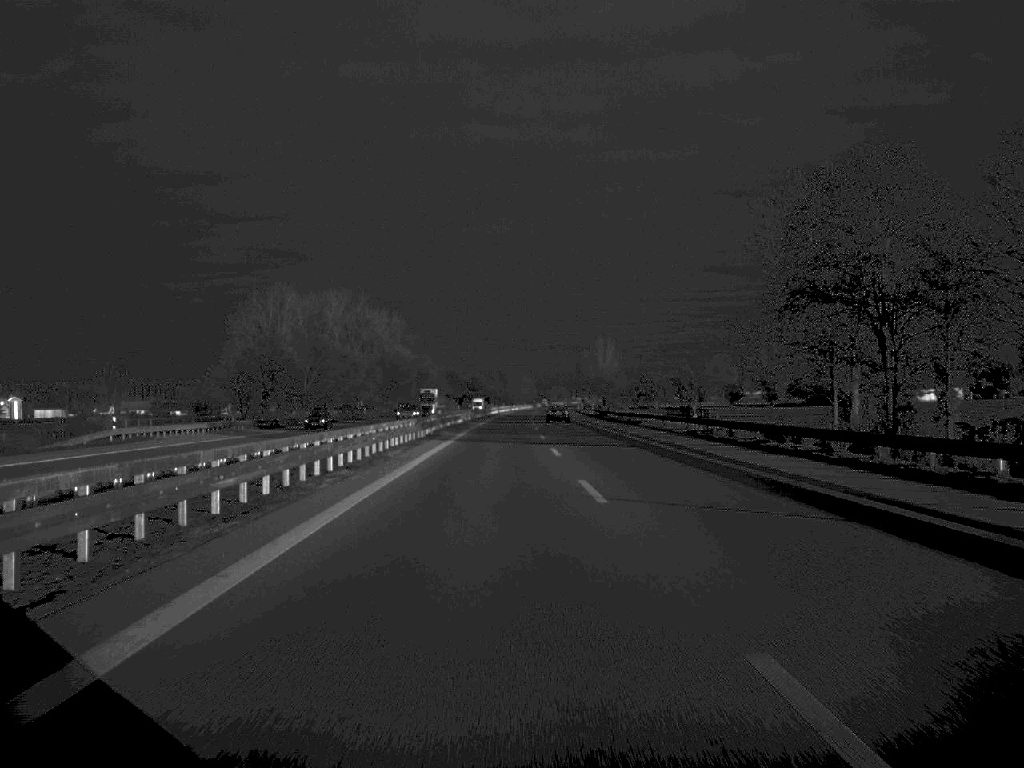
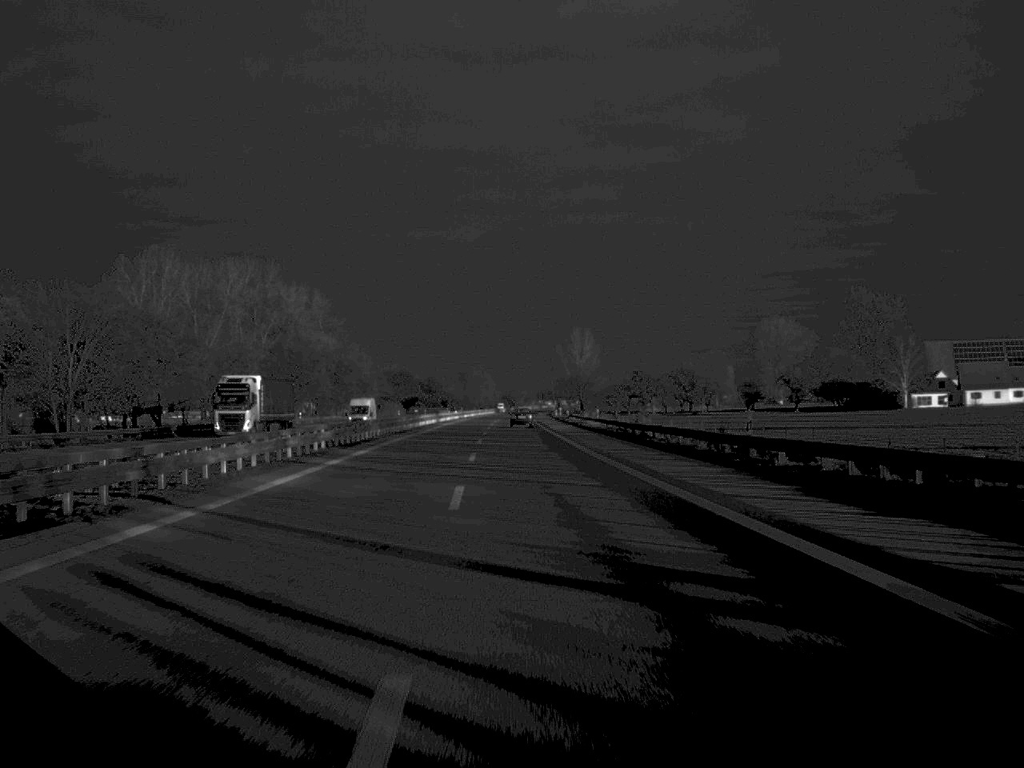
(+1.2, +71.4) m; +1°
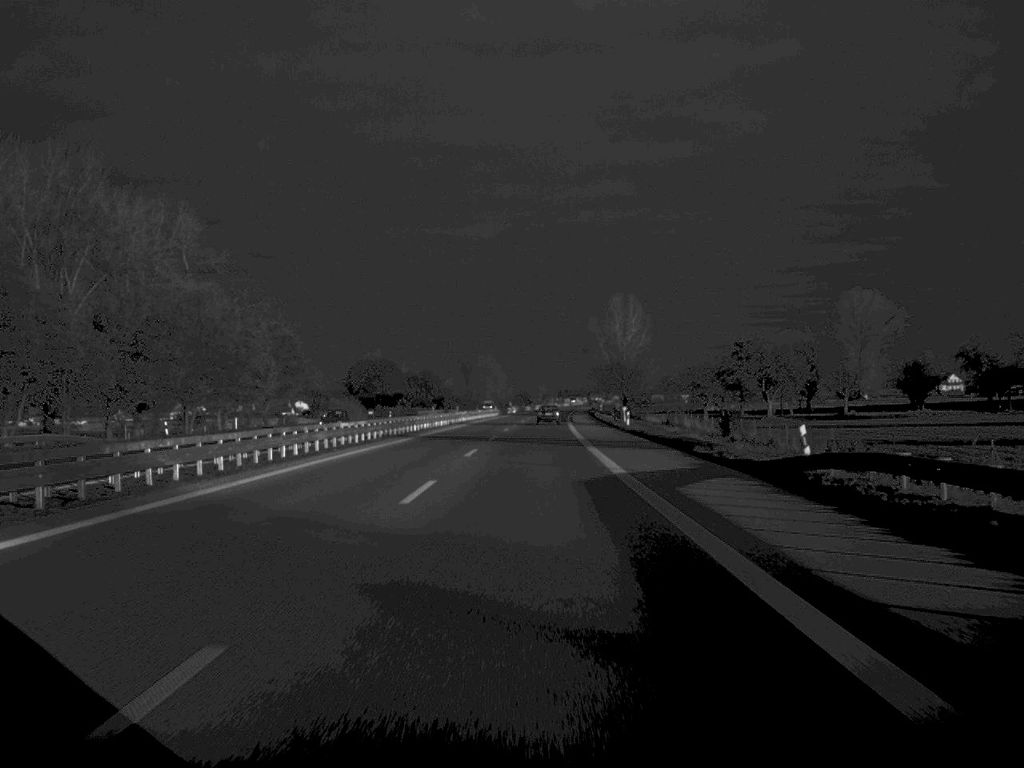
(-1.1, +106.6) m; -1°
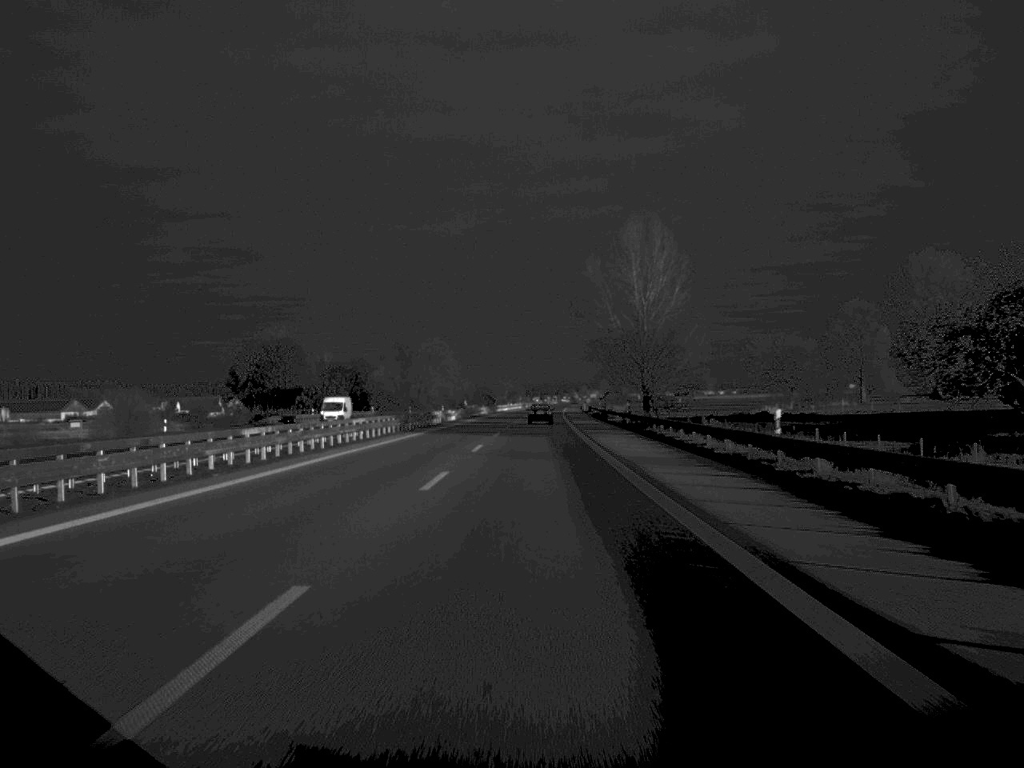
(+1.4, +104.4) m; +1°
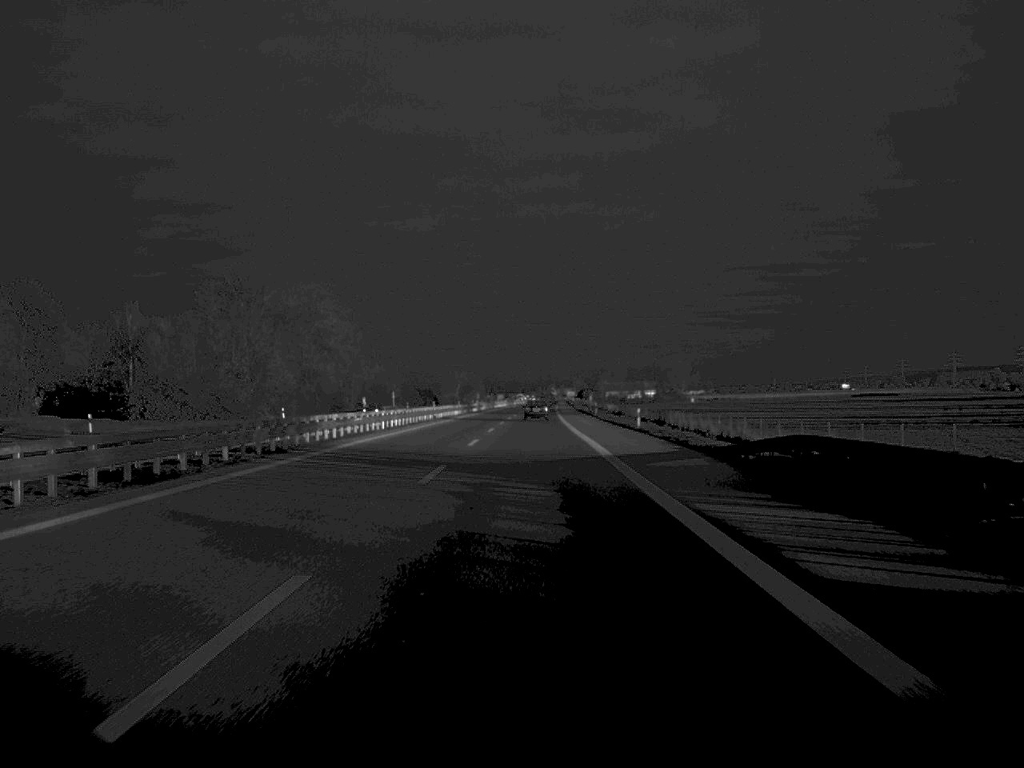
(+2.0, +142.1) m; +1°
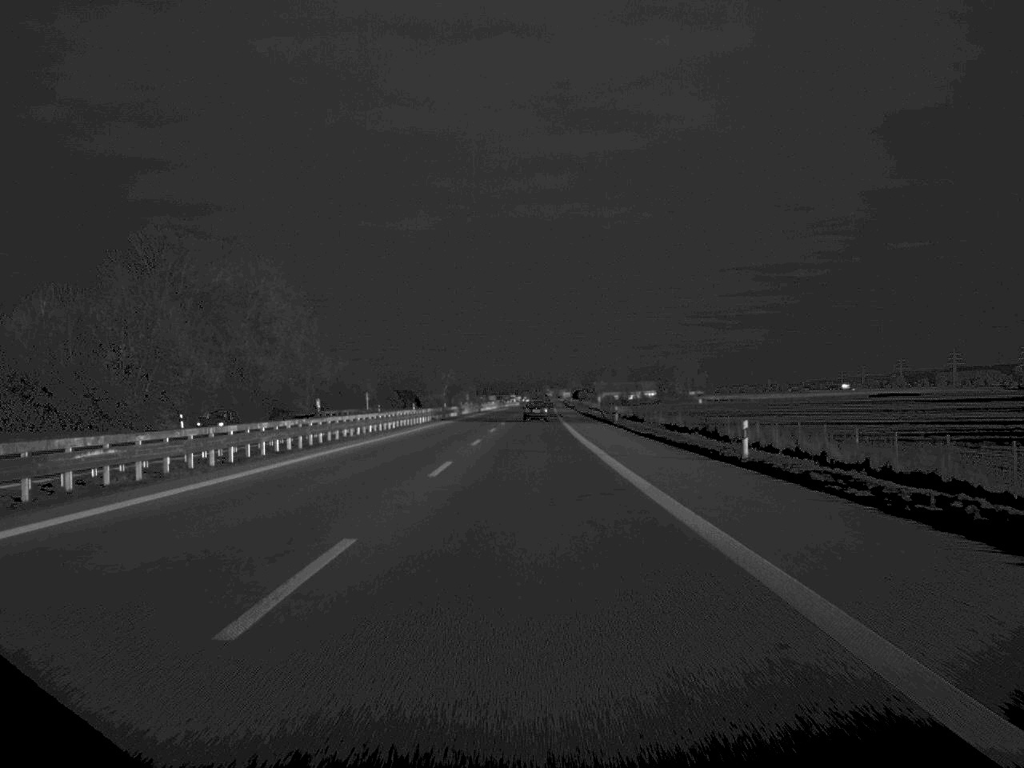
(+0.1, +33.1) m; 0°
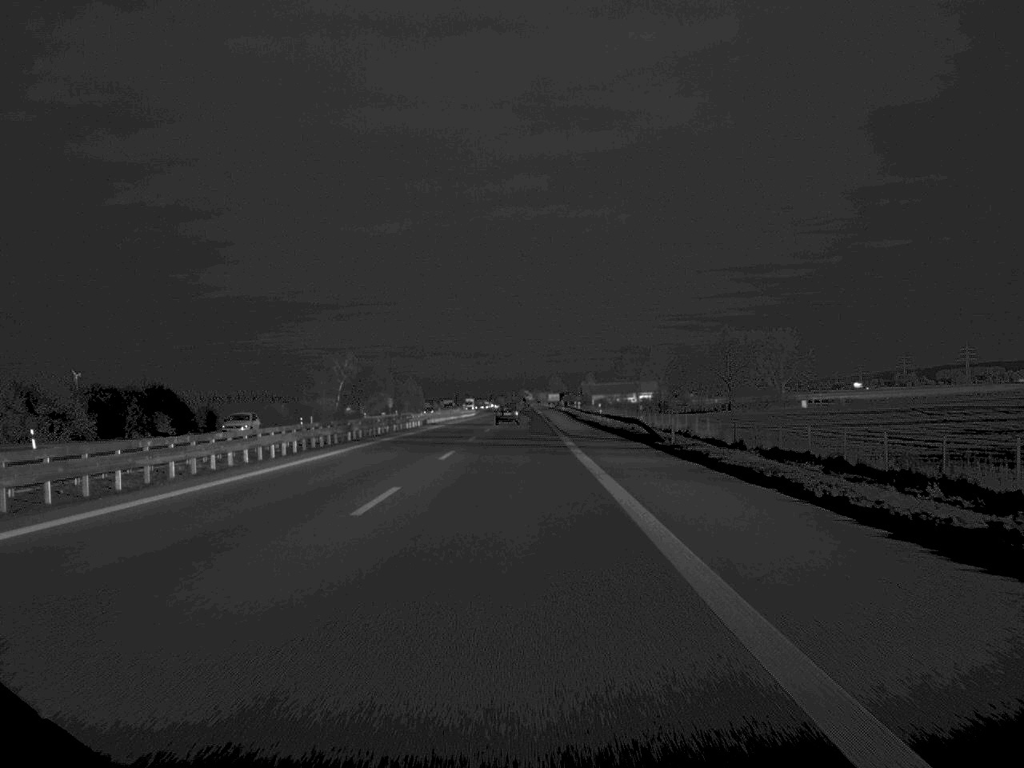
(+2.2, +168.2) m; +1°
